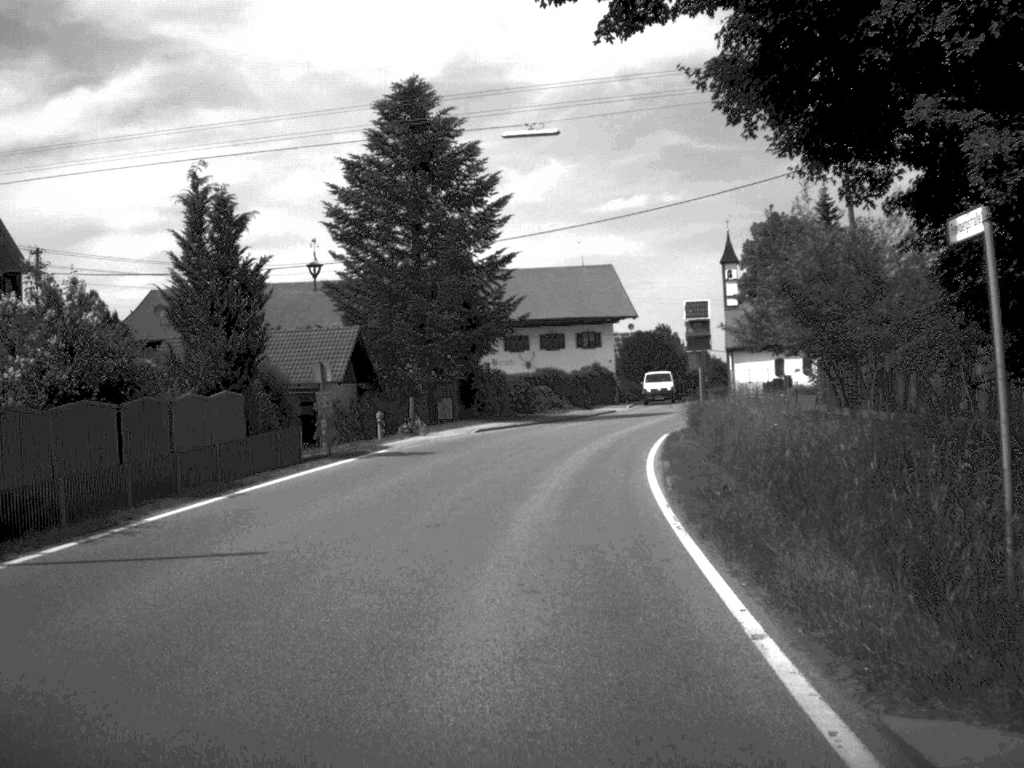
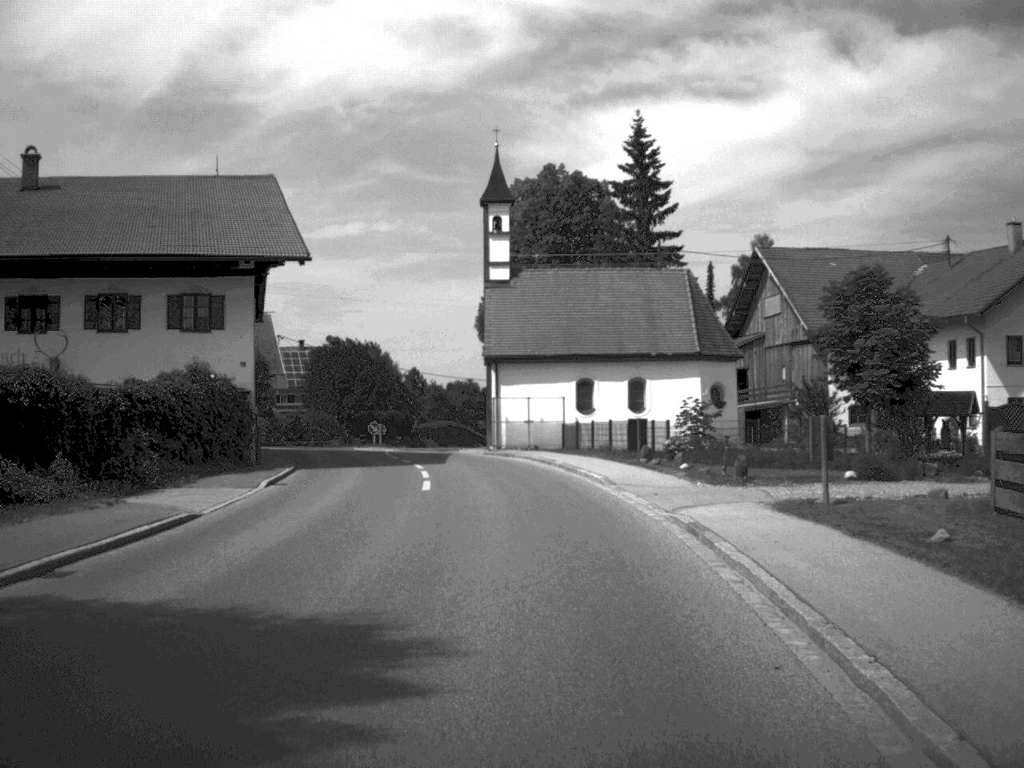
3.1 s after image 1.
(+4.8, +45.2) m; +13°
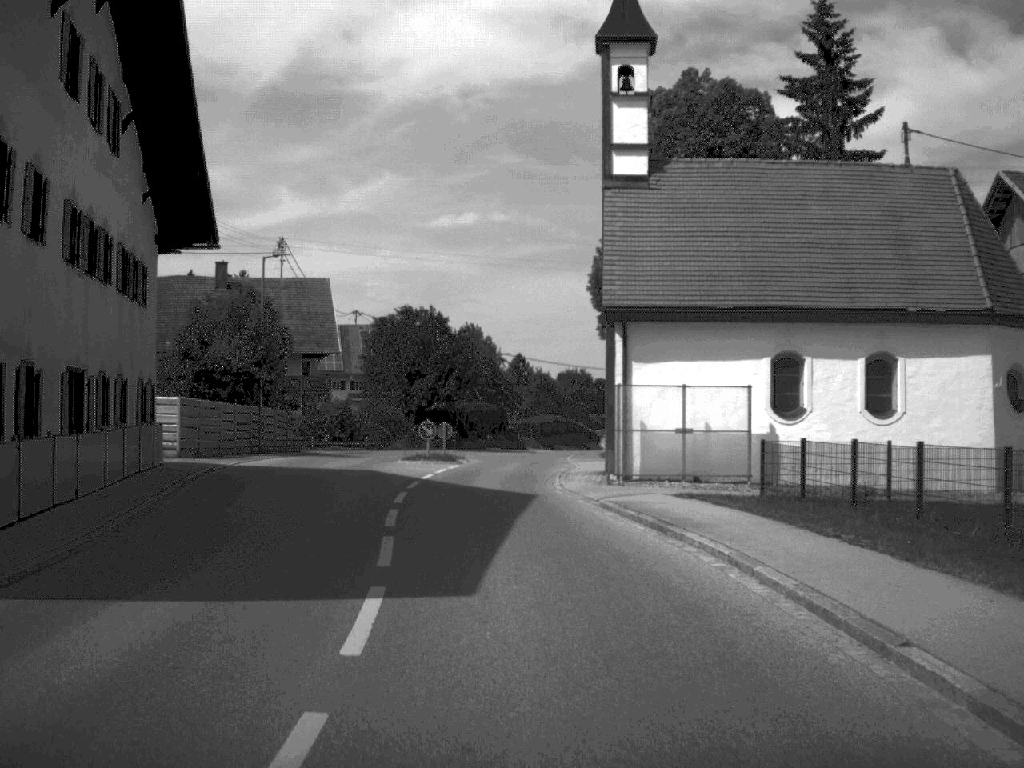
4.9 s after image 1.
(-0.8, +24.1) m; -5°
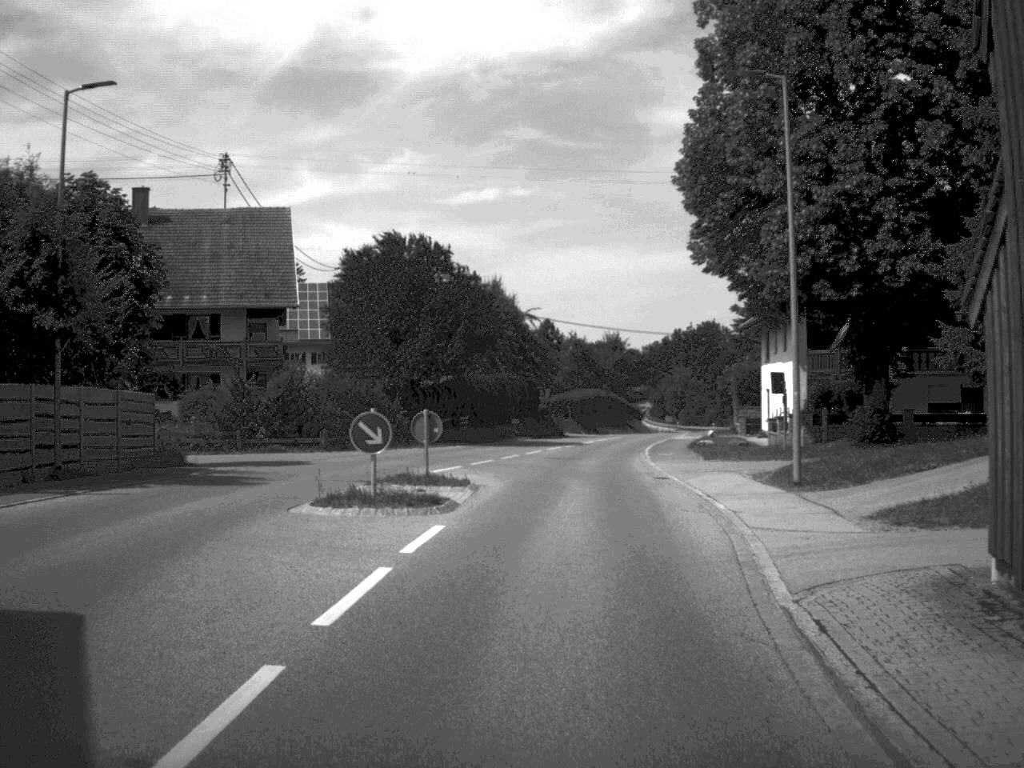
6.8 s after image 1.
(-0.7, +25.3) m; -1°
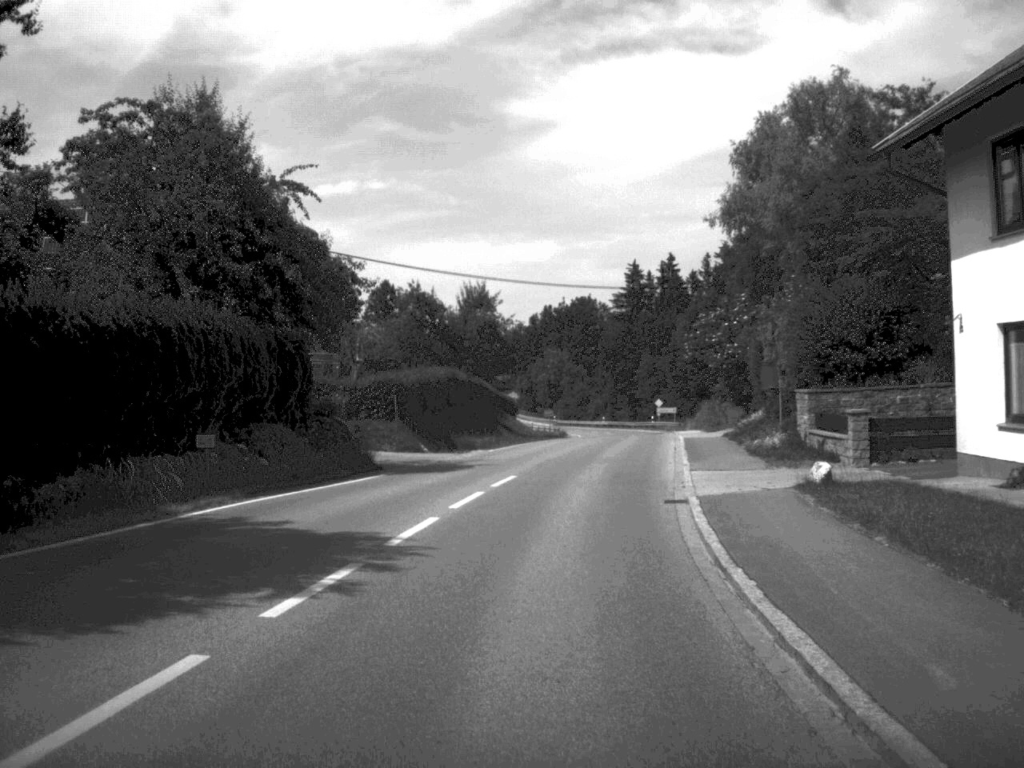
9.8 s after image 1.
(+2.2, +42.9) m; +6°
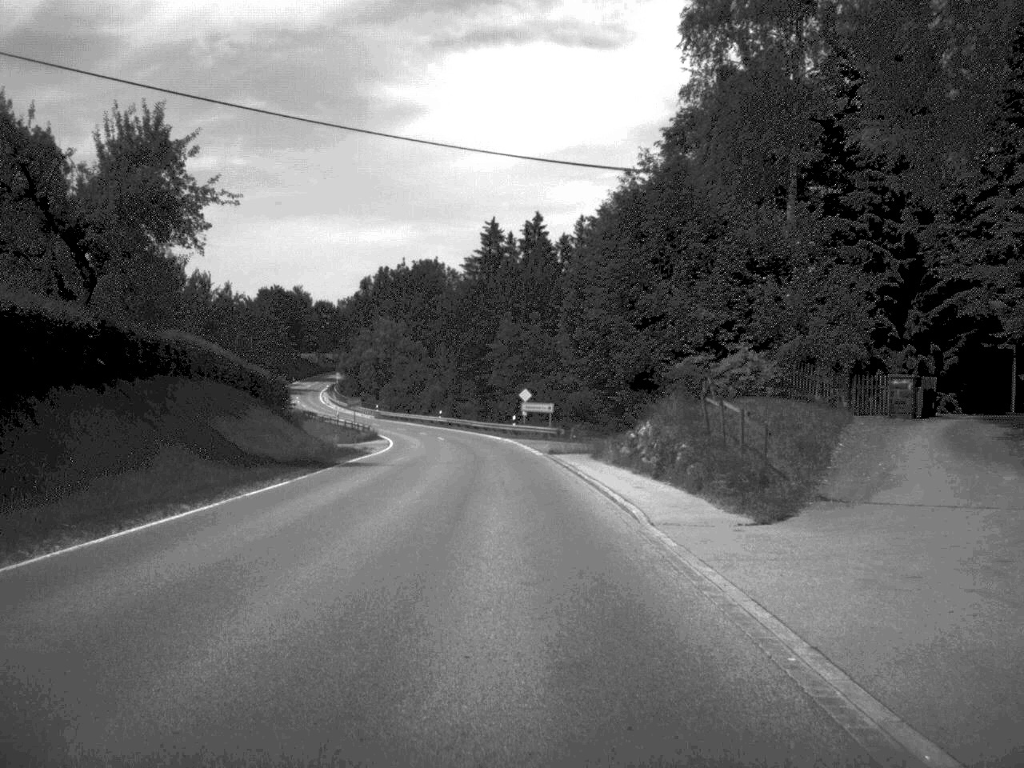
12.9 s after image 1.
(+3.6, +46.0) m; +6°
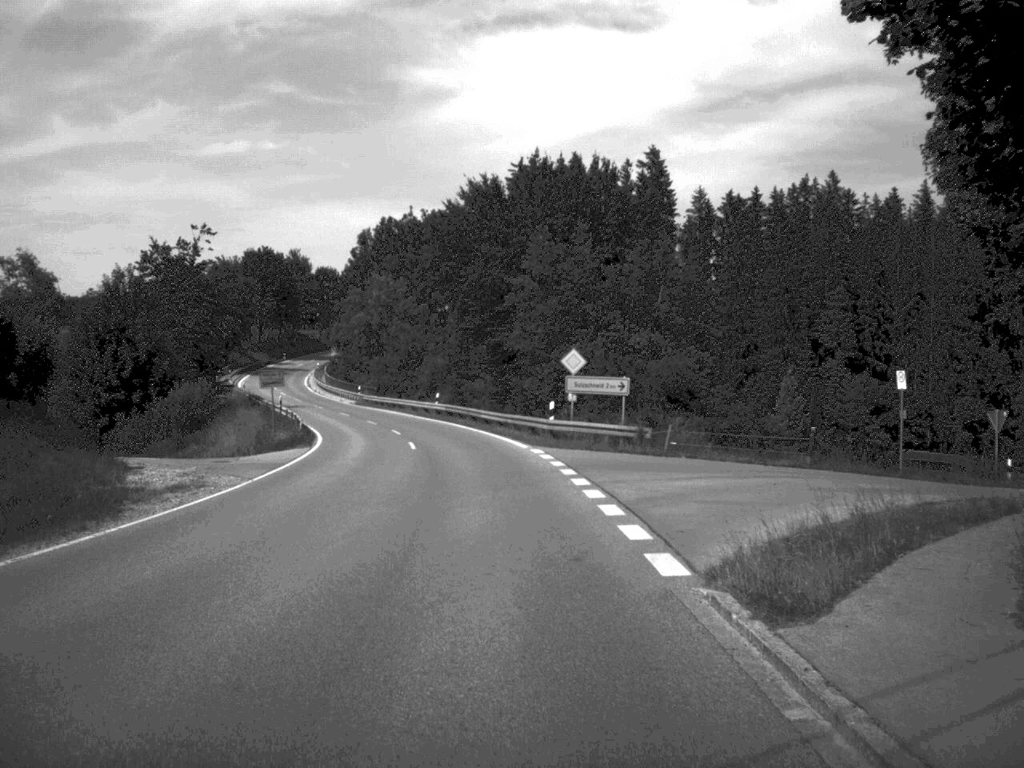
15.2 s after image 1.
(-0.5, +36.9) m; -2°
